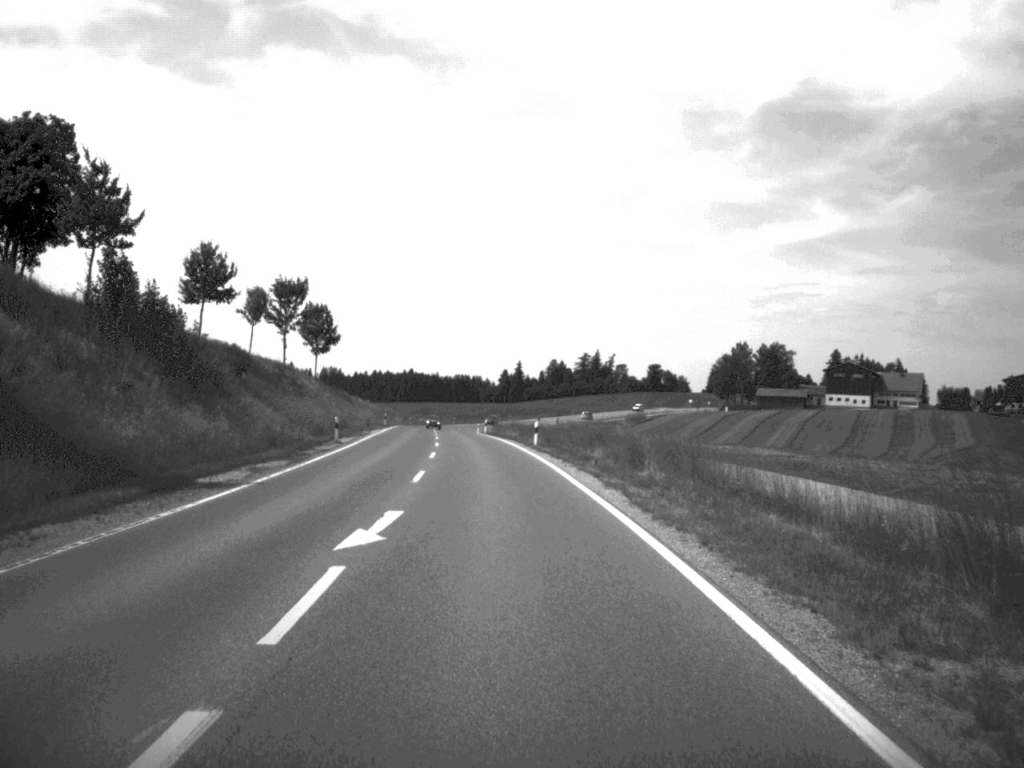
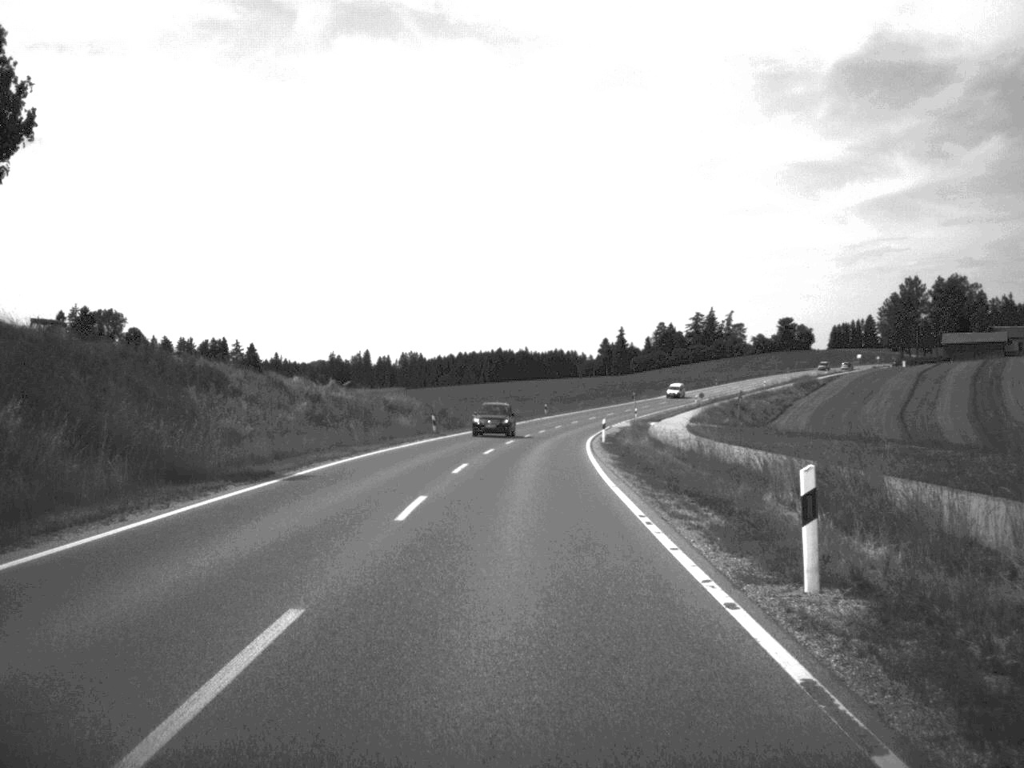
(-4.5, +88.6) m; -4°
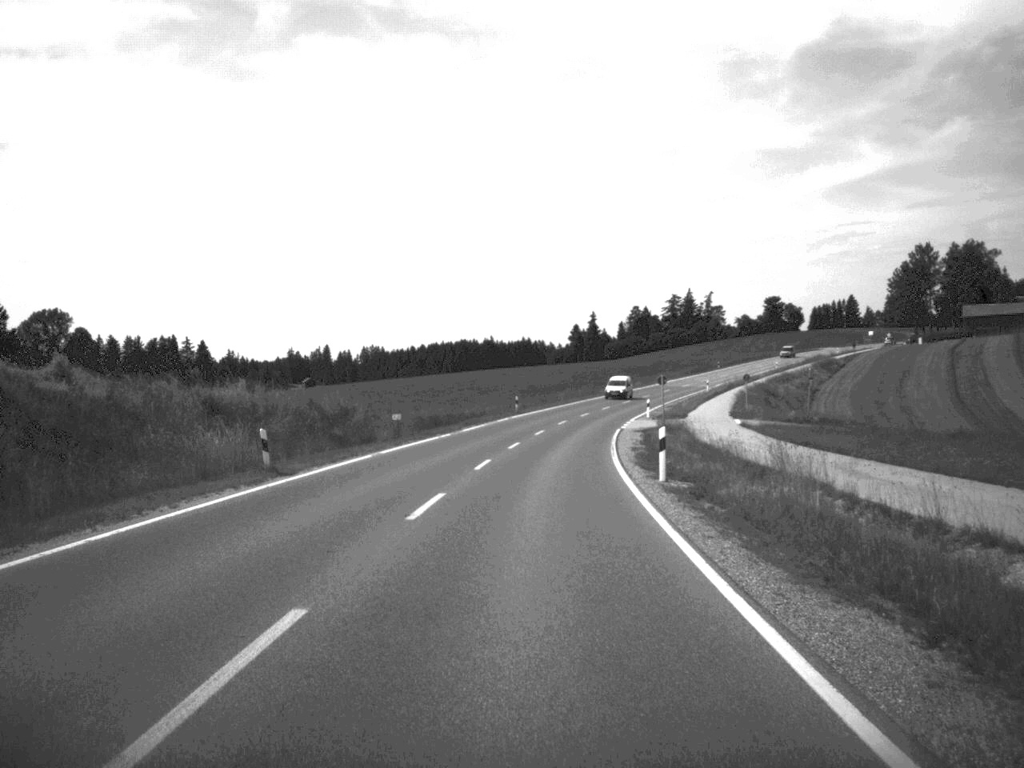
(+0.3, +34.2) m; +1°
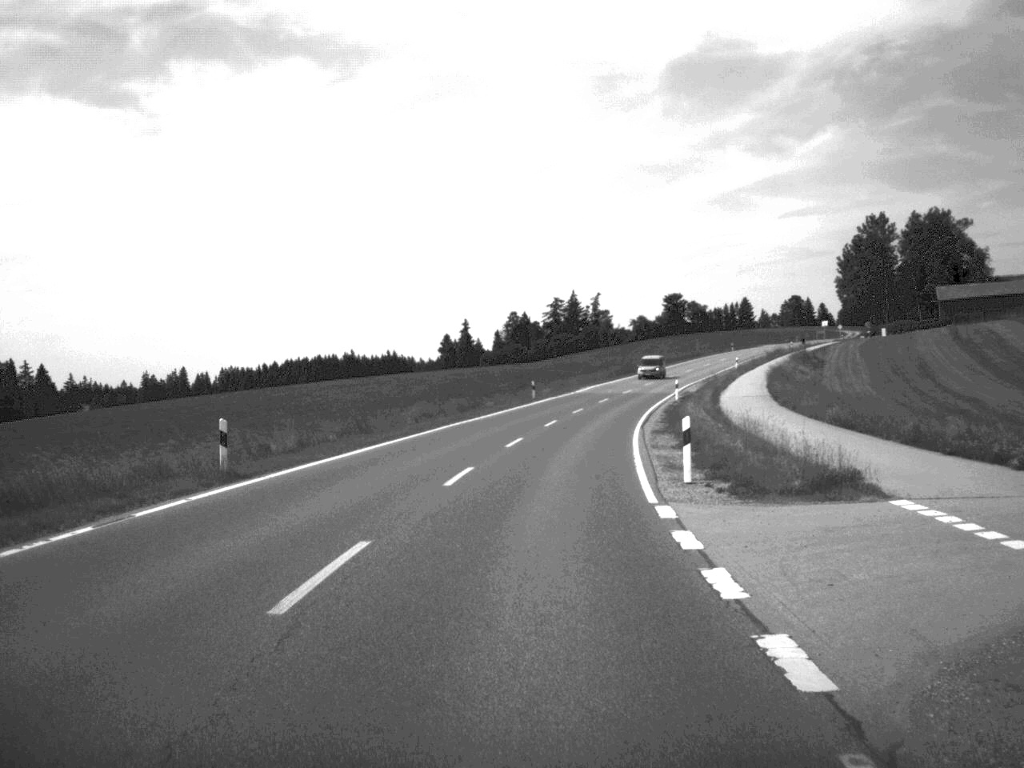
(+2.4, +53.6) m; +6°
